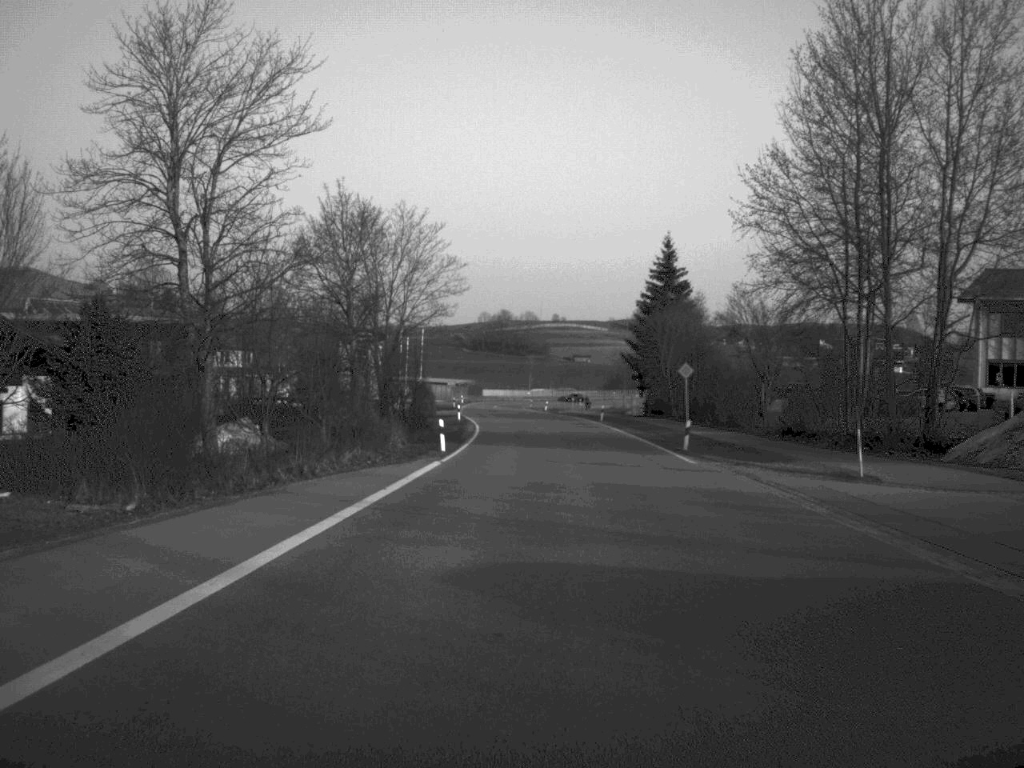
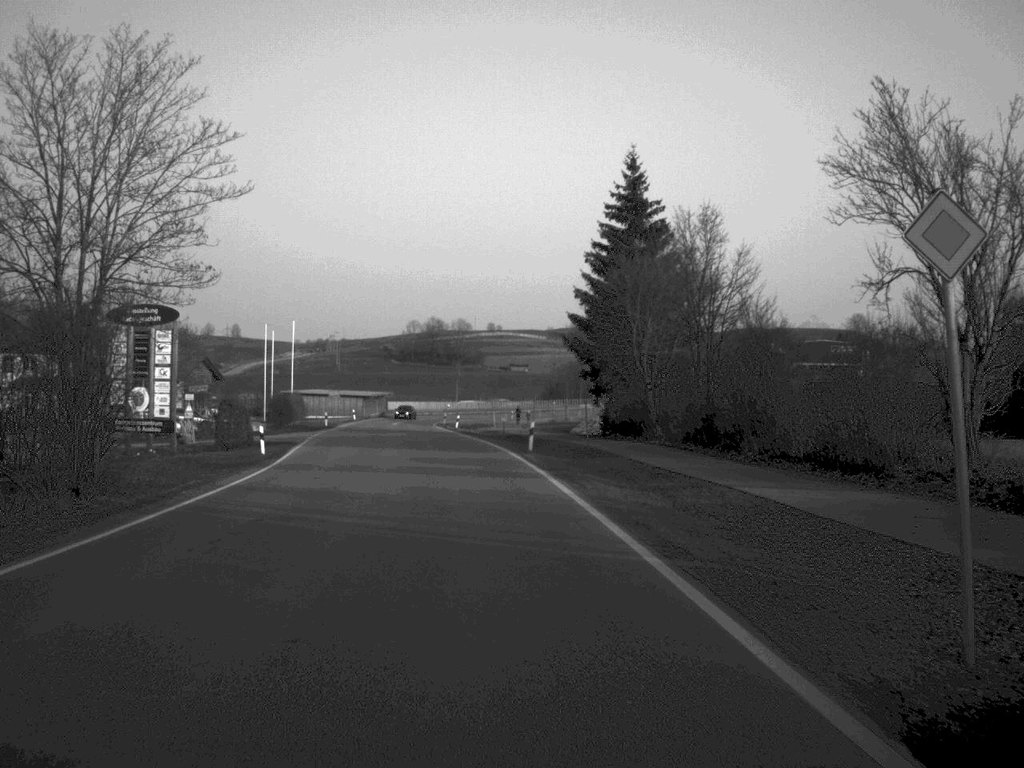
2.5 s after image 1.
(+2.5, +37.4) m; +2°
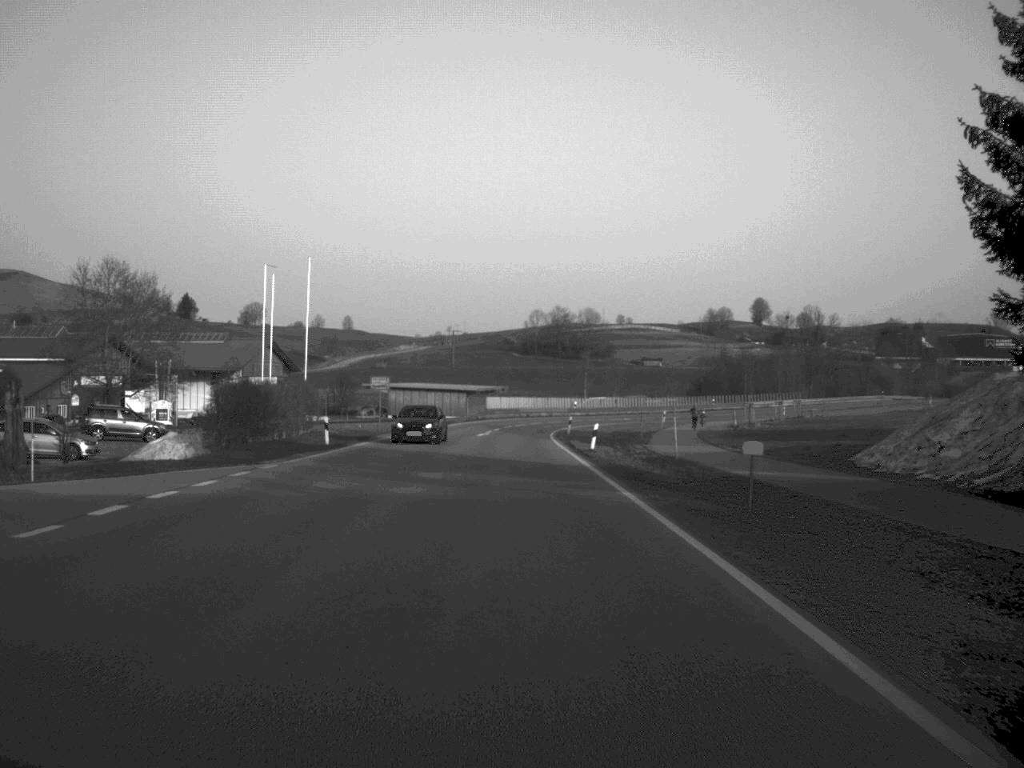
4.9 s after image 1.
(-2.5, +44.6) m; -5°
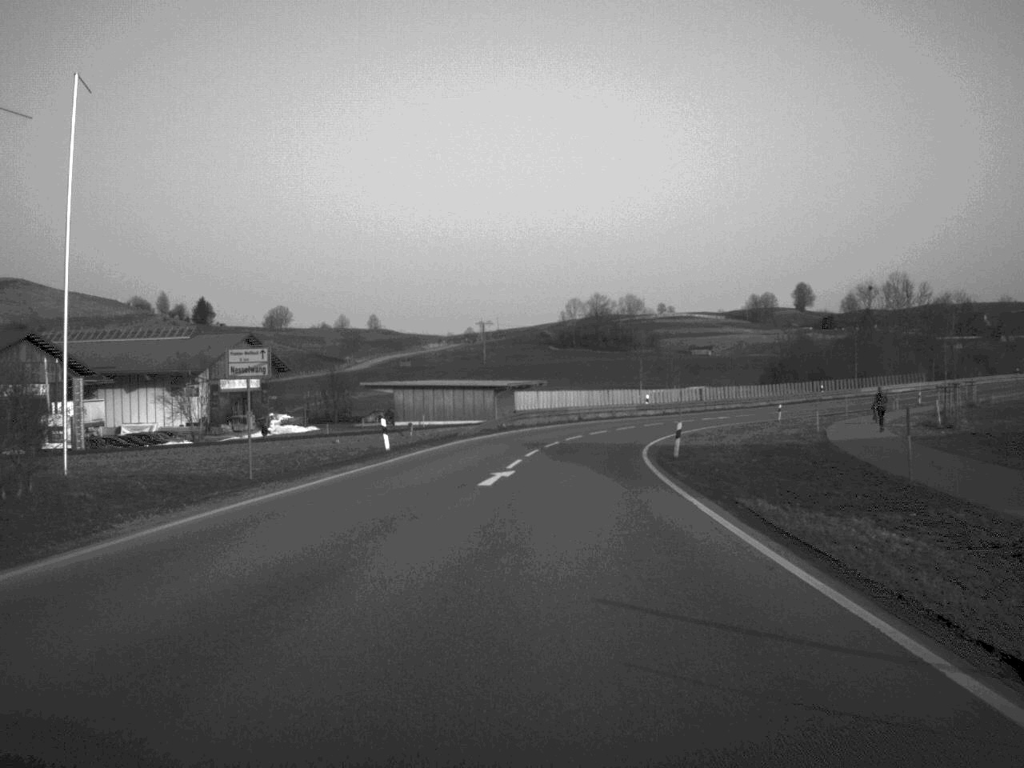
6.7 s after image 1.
(-0.7, +36.4) m; -1°
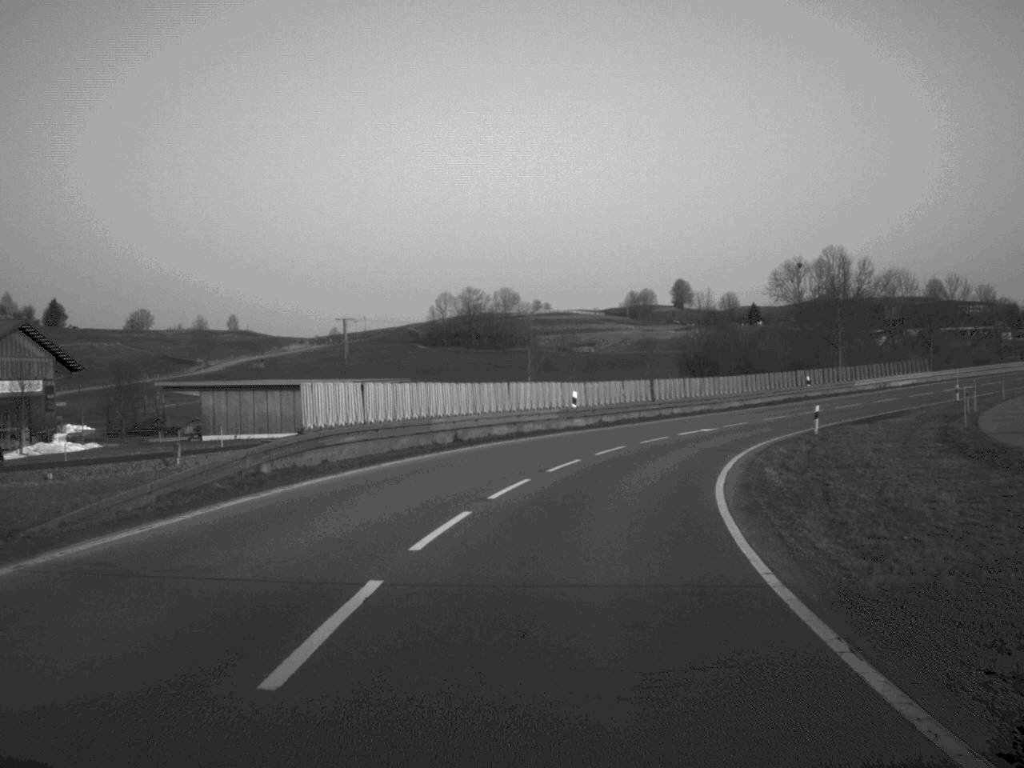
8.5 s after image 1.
(+1.3, +34.5) m; +6°
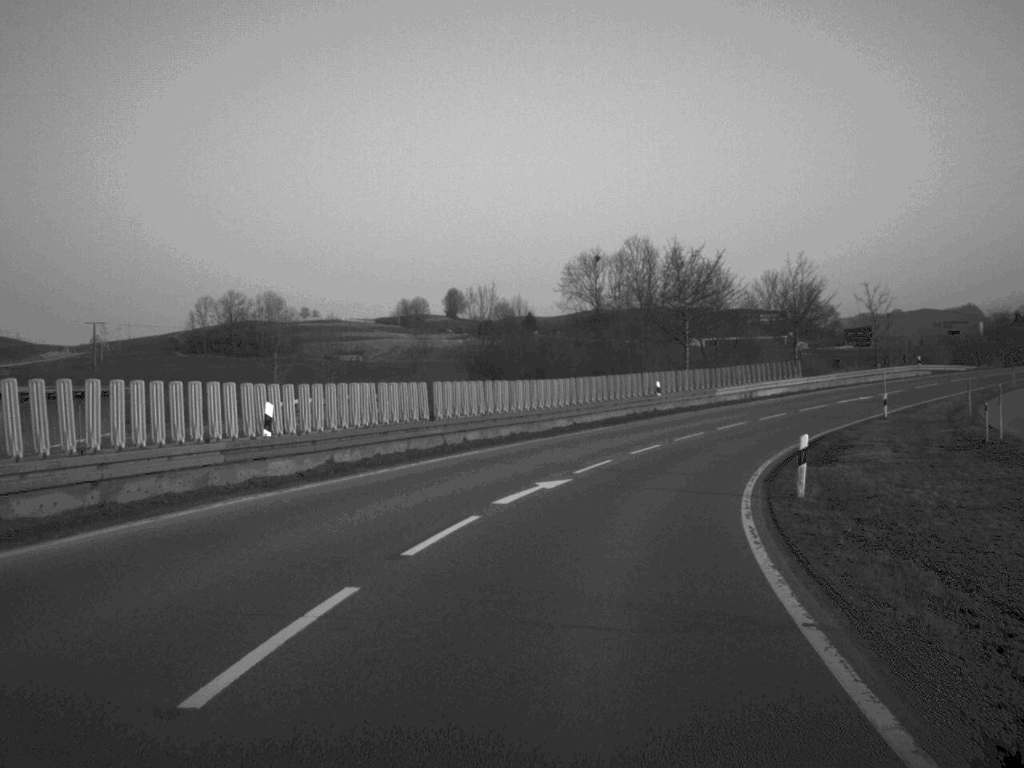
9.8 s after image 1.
(+2.1, +23.8) m; +10°
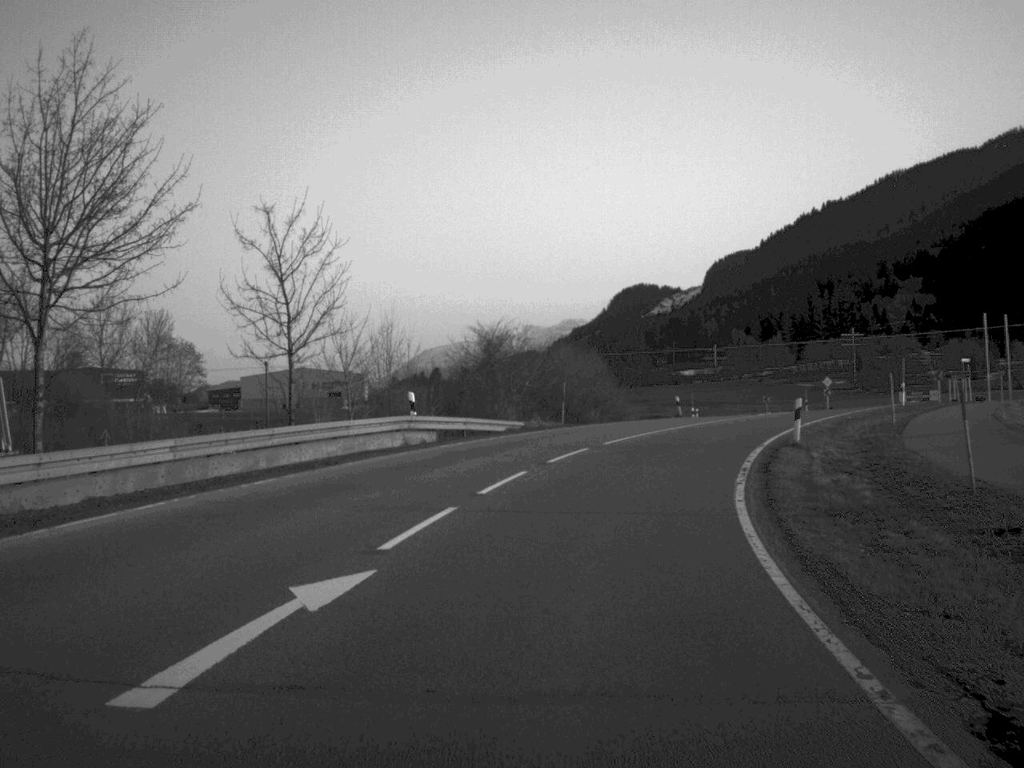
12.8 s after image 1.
(+12.7, +51.2) m; +29°
